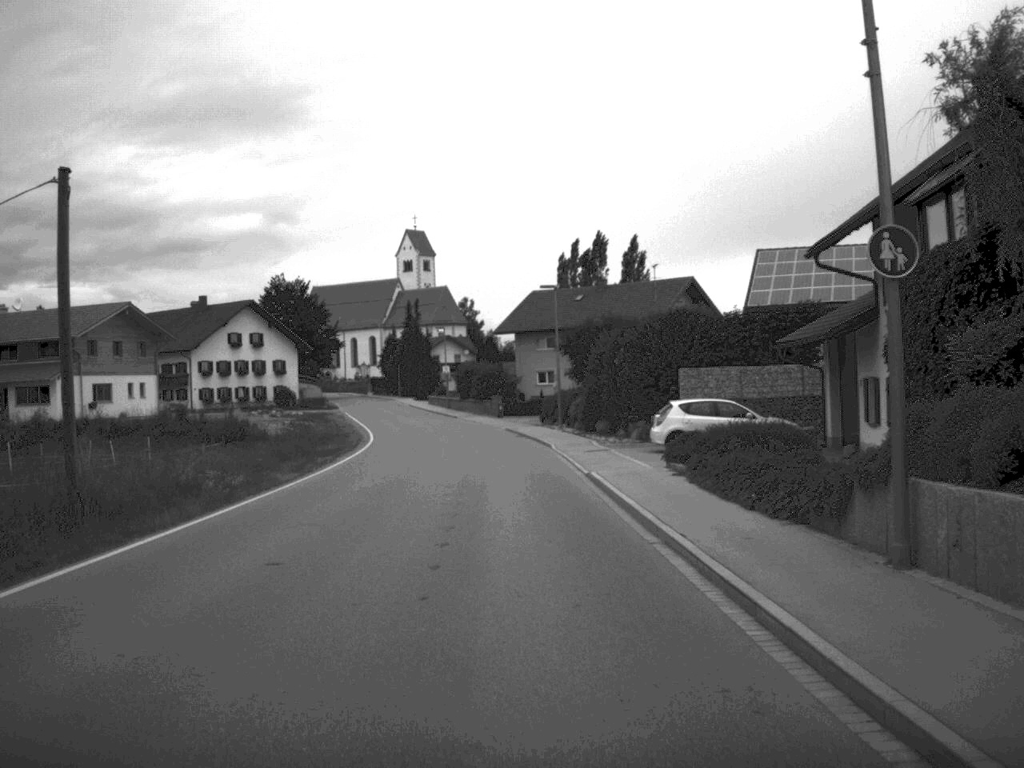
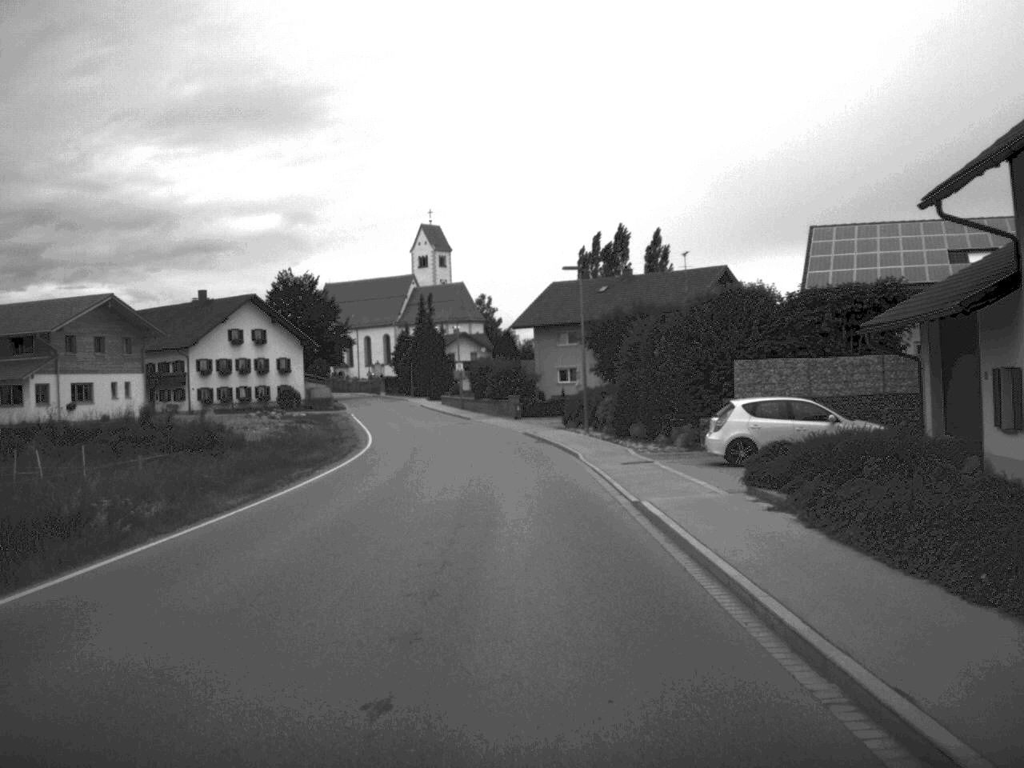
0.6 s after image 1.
(0.0, +7.4) m; -1°
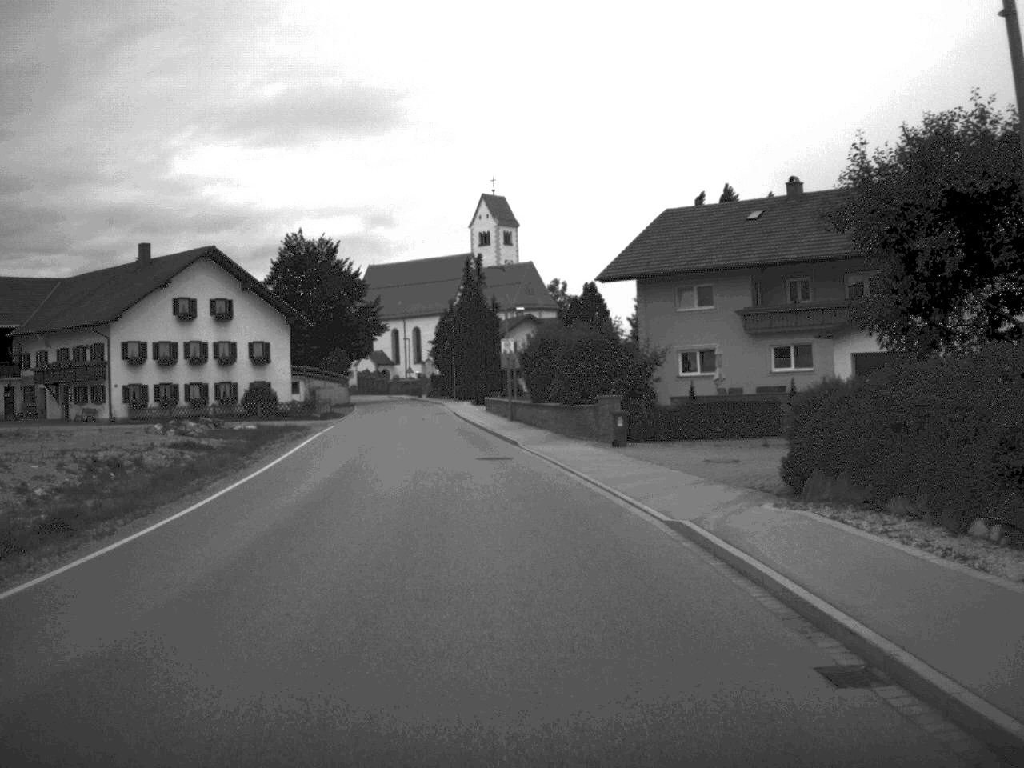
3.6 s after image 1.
(-0.9, +38.2) m; -4°
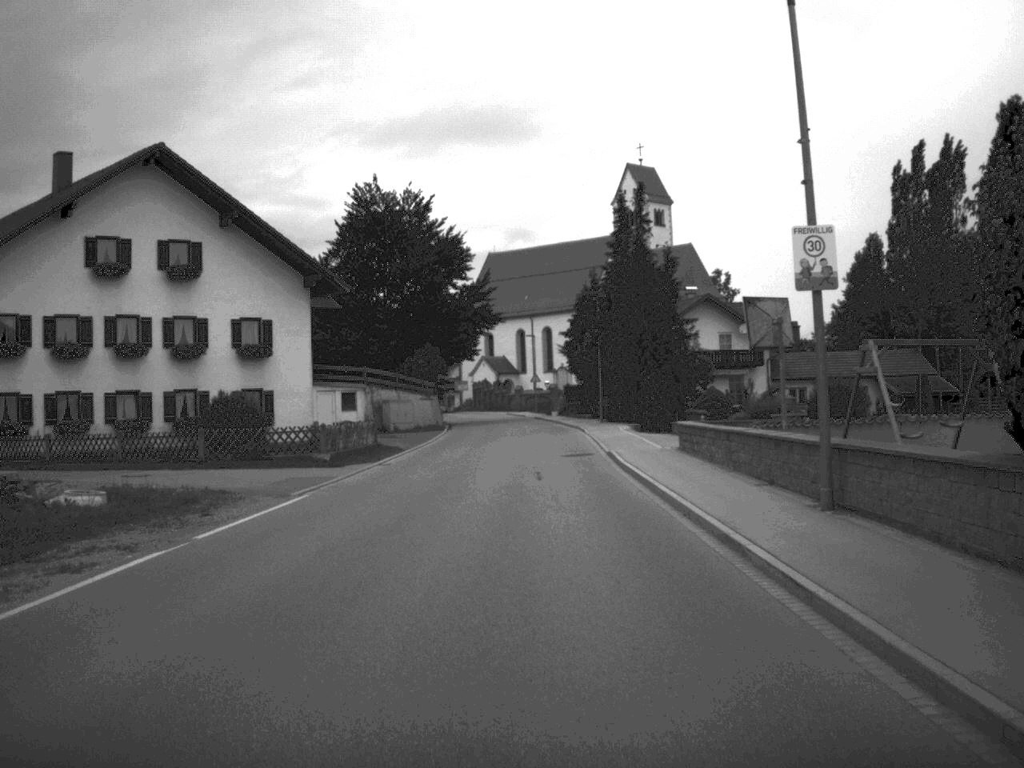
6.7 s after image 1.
(-2.4, +36.2) m; -6°
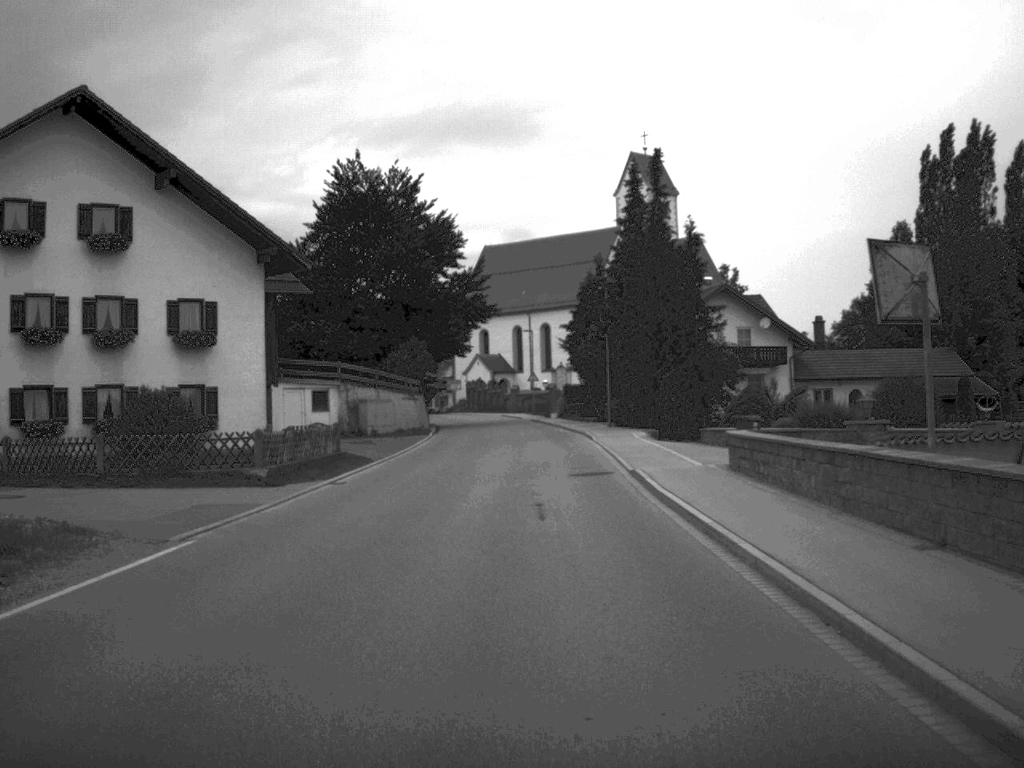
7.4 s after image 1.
(0.0, +7.9) m; 0°
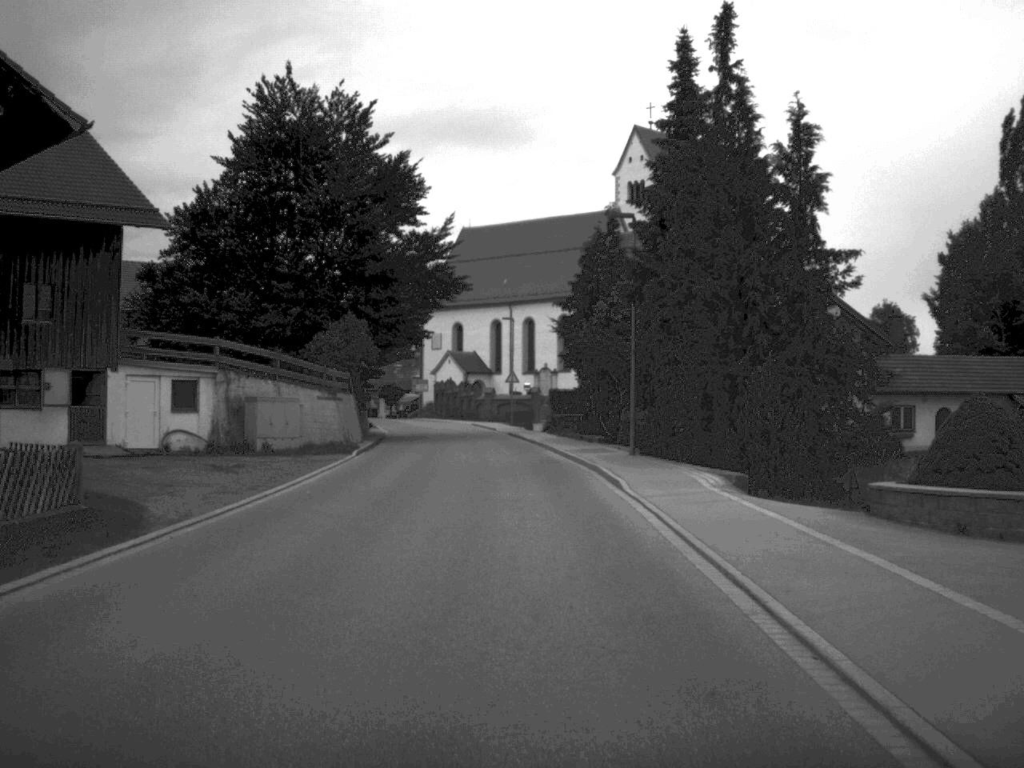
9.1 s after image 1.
(+0.2, +19.6) m; +1°
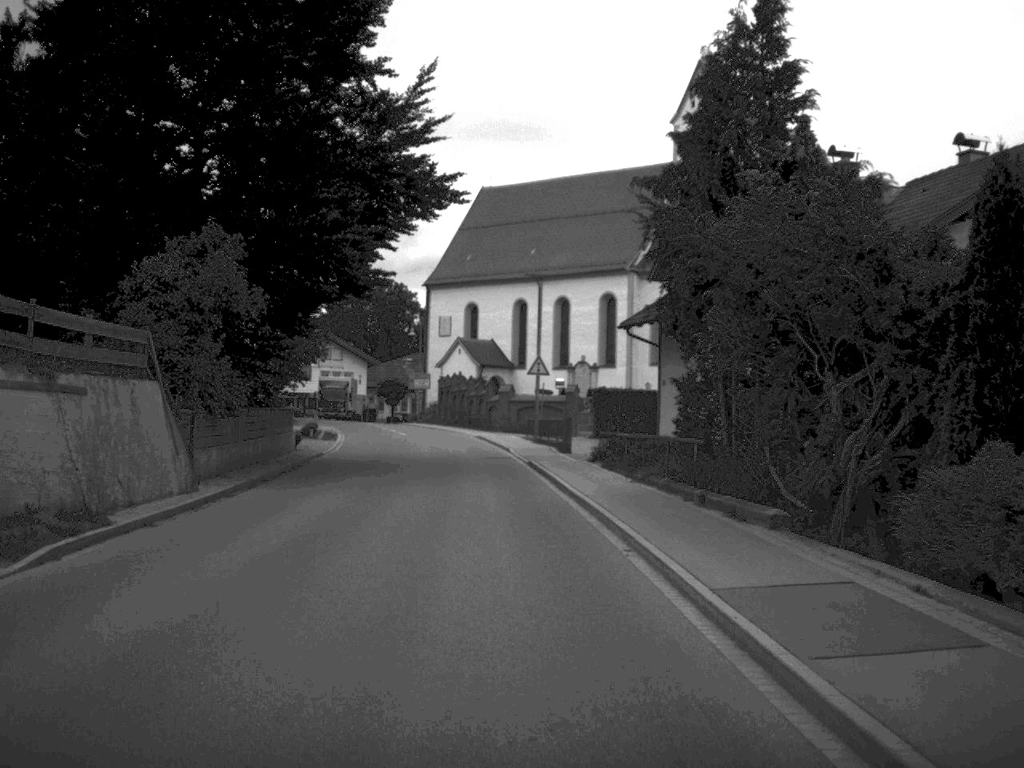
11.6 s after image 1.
(-0.1, +26.6) m; -1°
